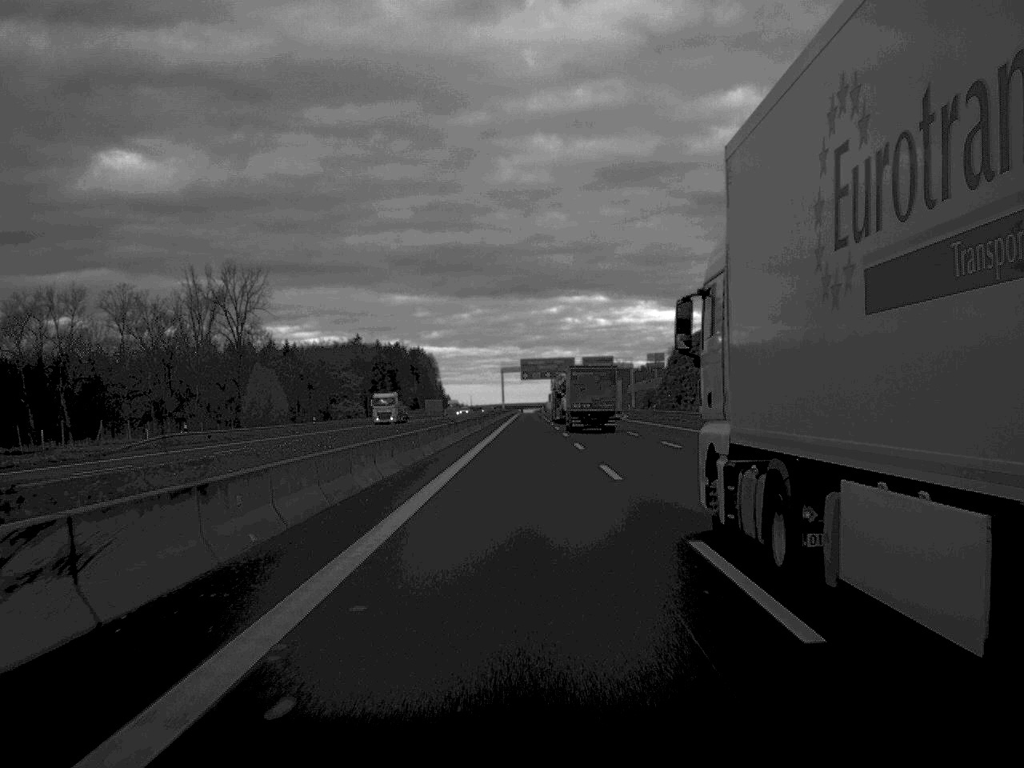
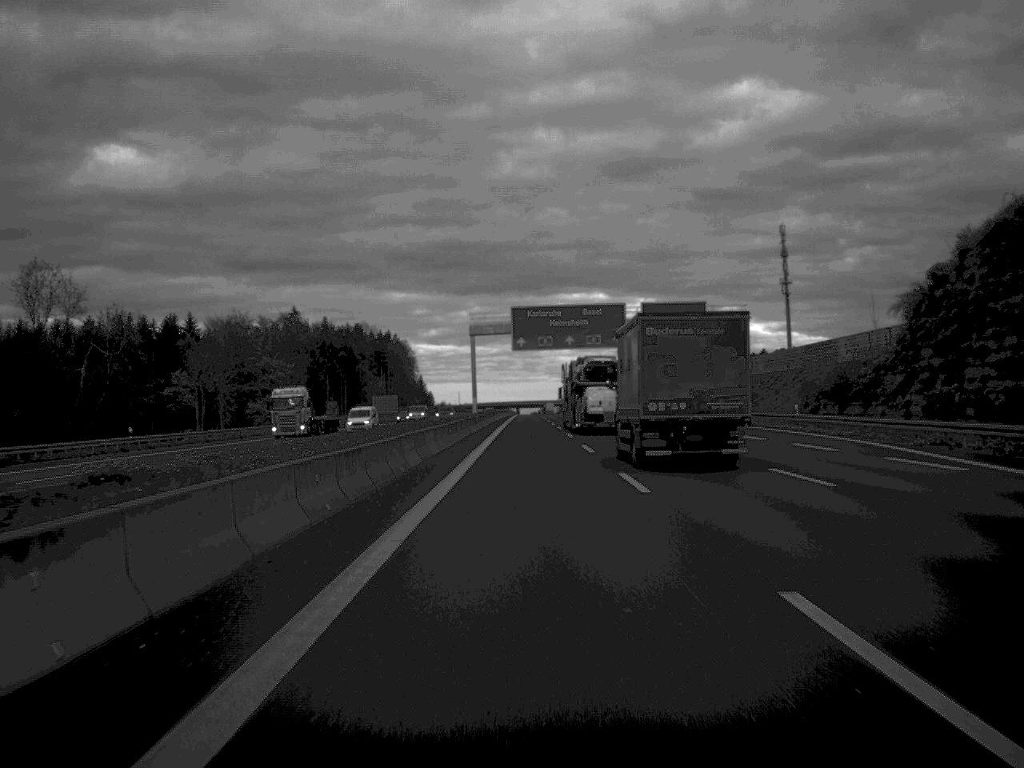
(0.0, +111.2) m; 0°
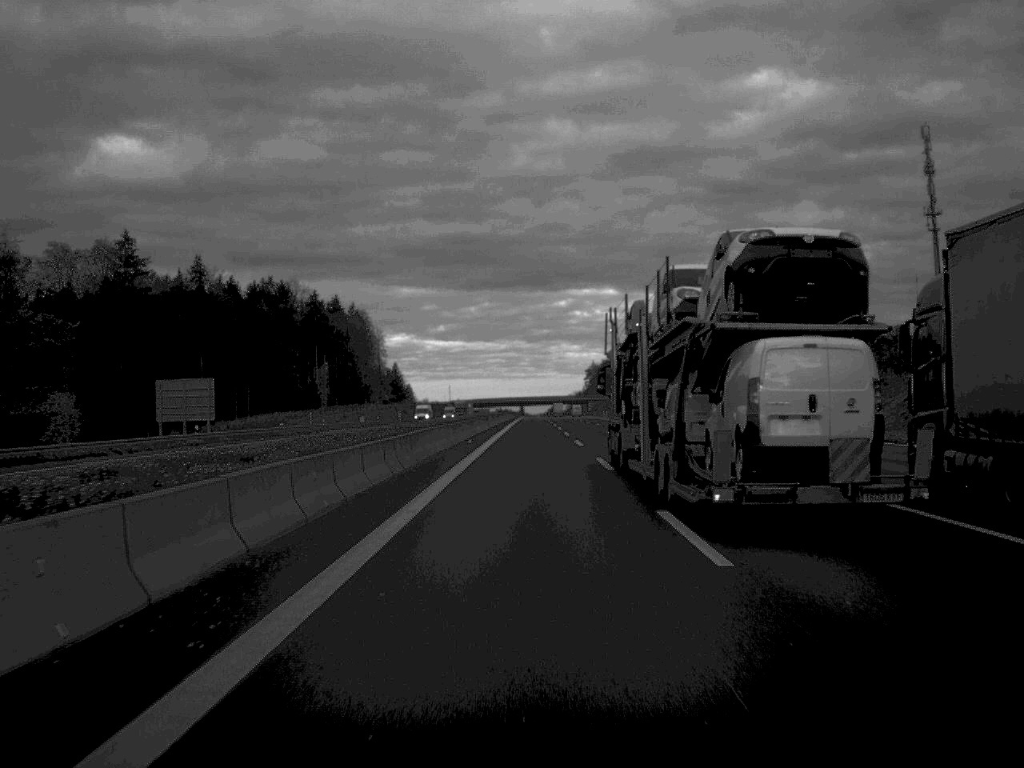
(0.0, +135.8) m; 0°
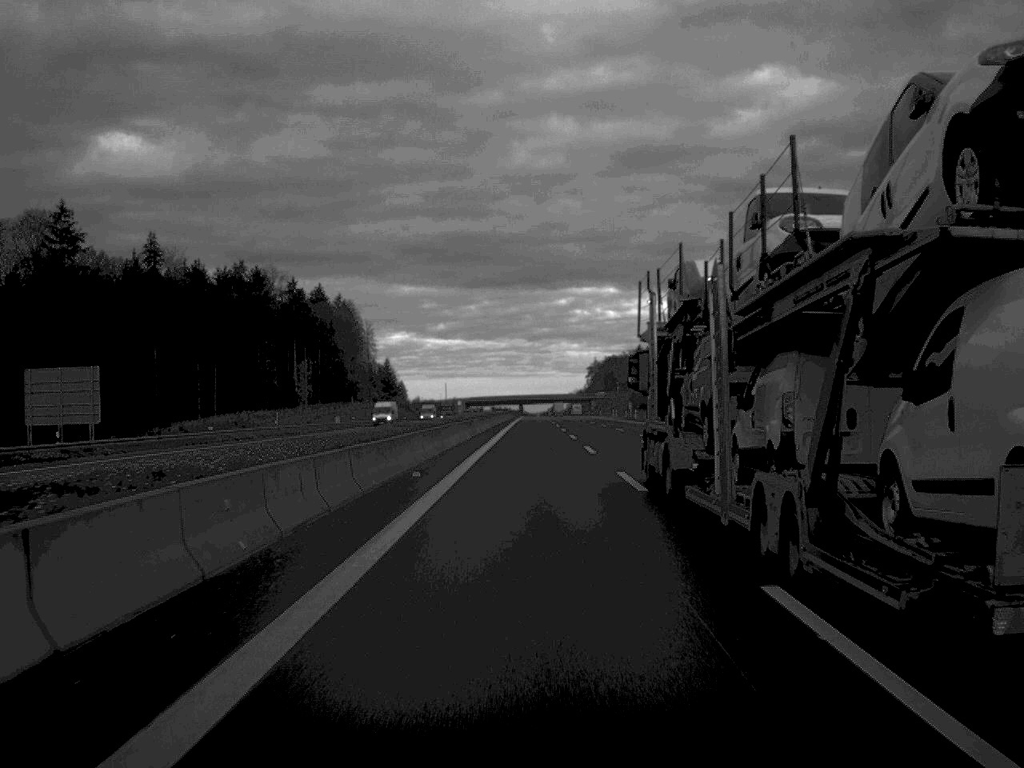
(0.0, +25.8) m; 0°
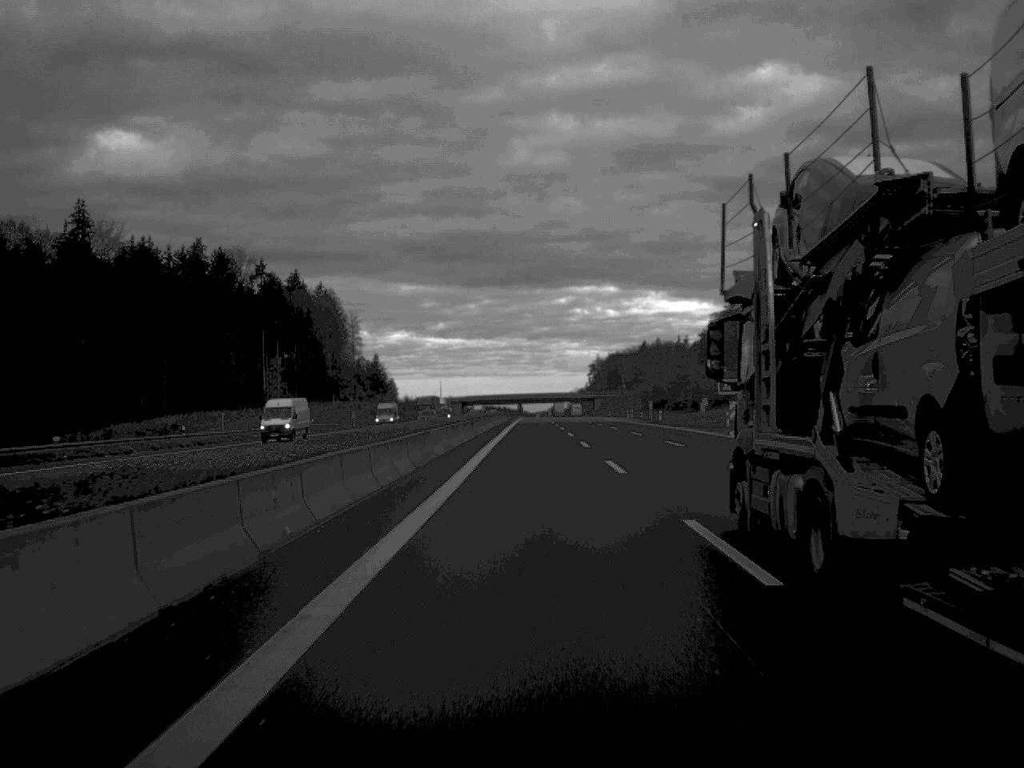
(0.0, +29.5) m; 0°
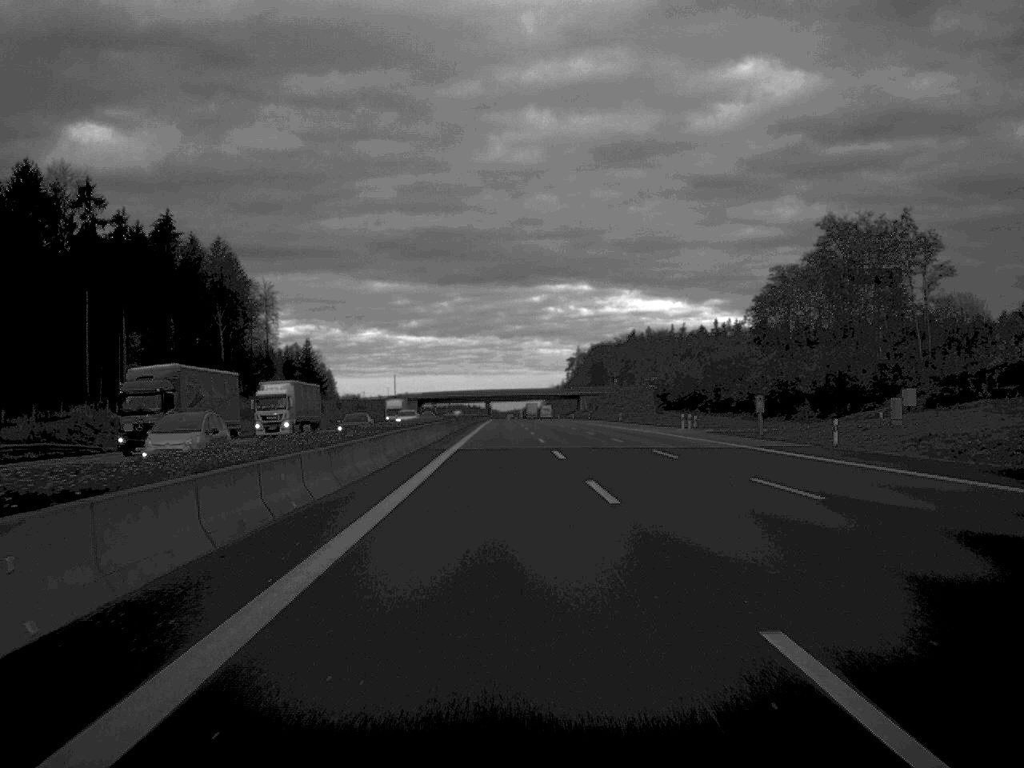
(+0.6, +80.0) m; +1°
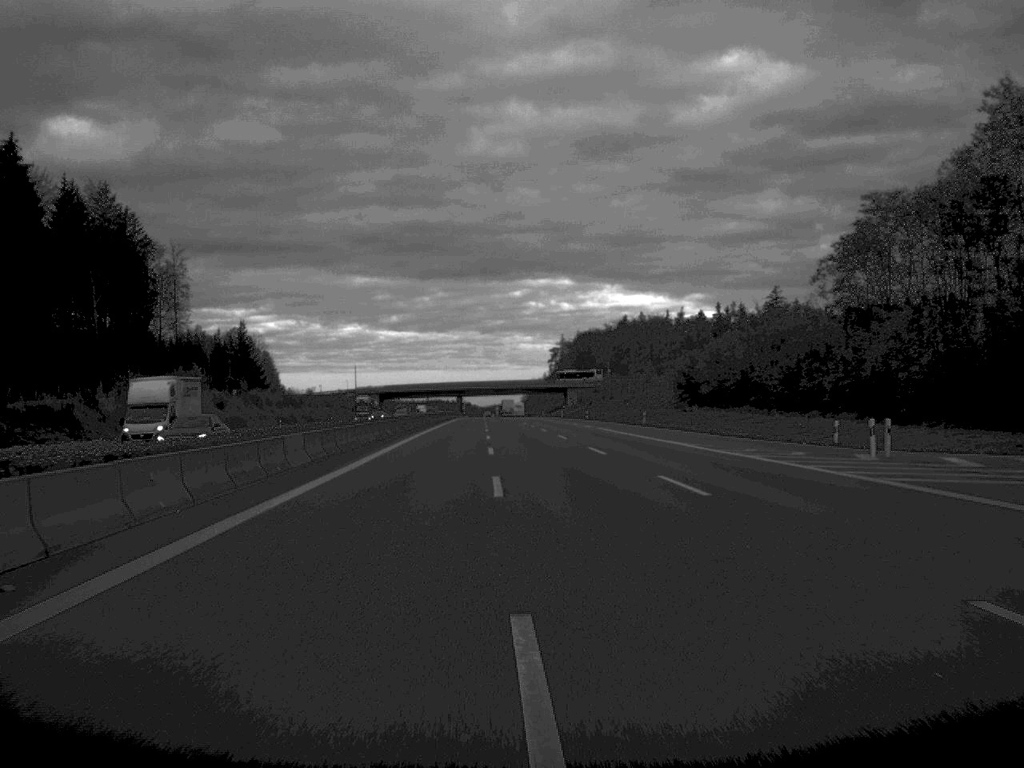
(+0.5, +53.7) m; +1°
